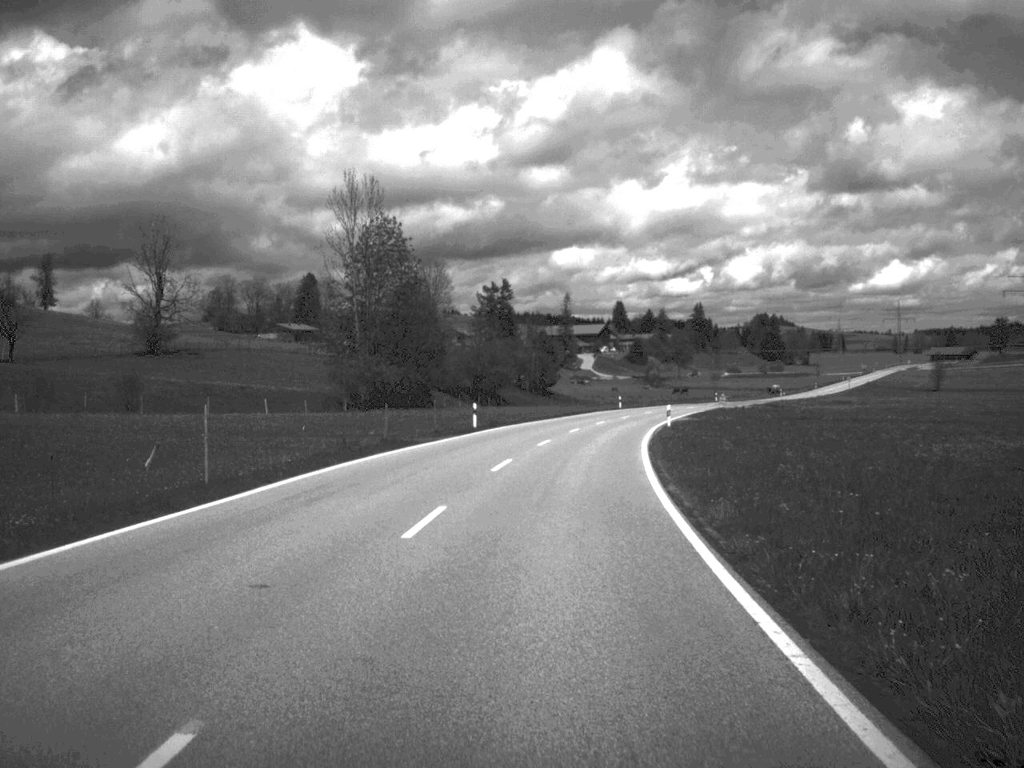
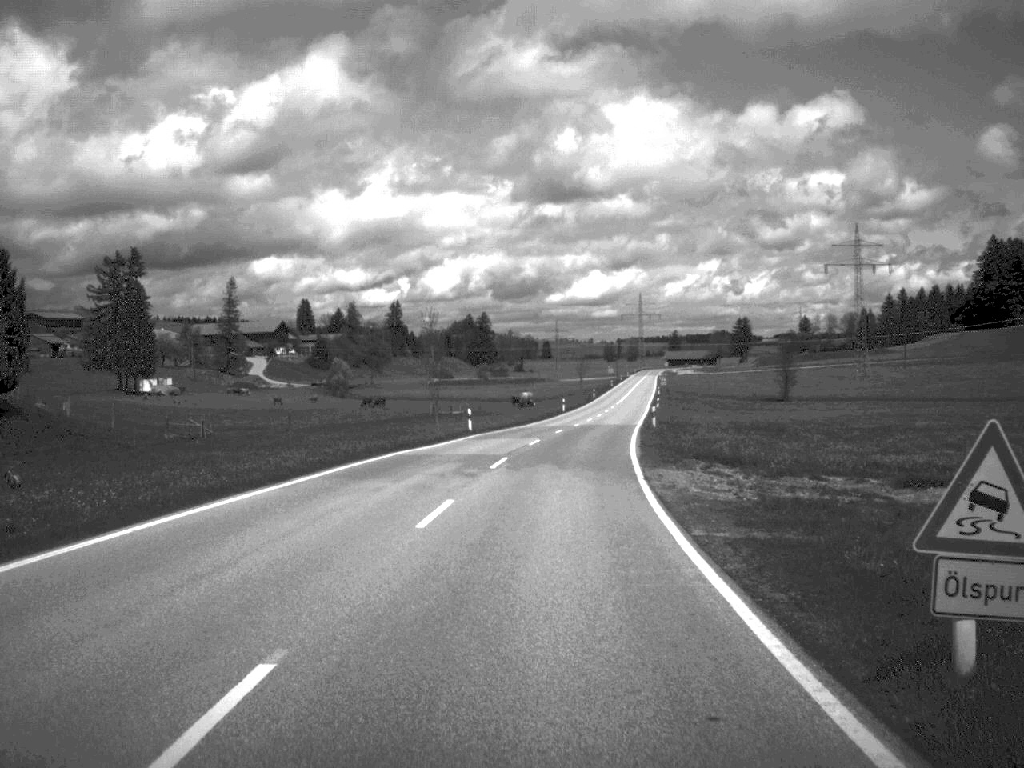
(+11.1, +91.6) m; +13°
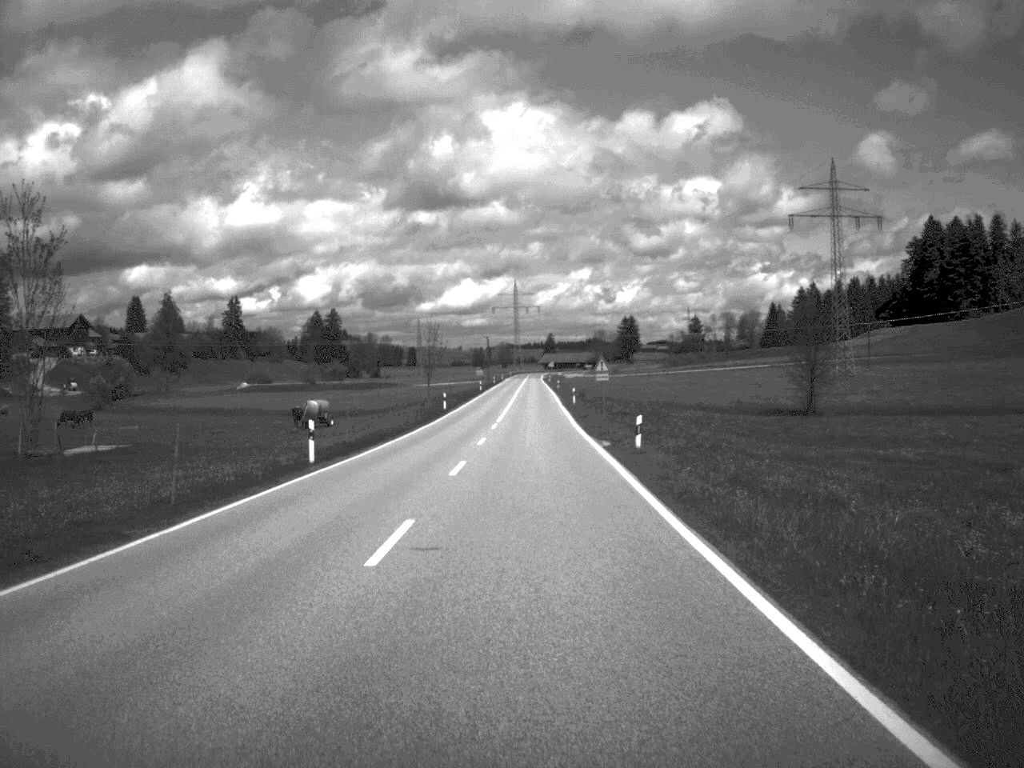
(+5.0, +74.5) m; +6°
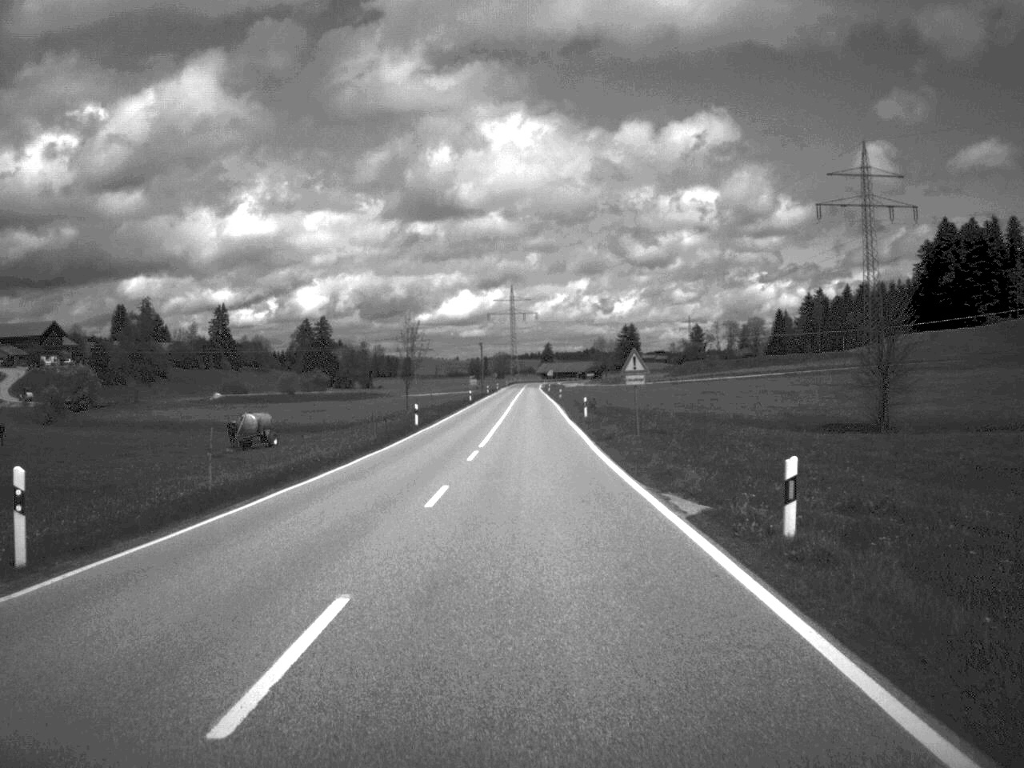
(0.0, +17.7) m; 0°
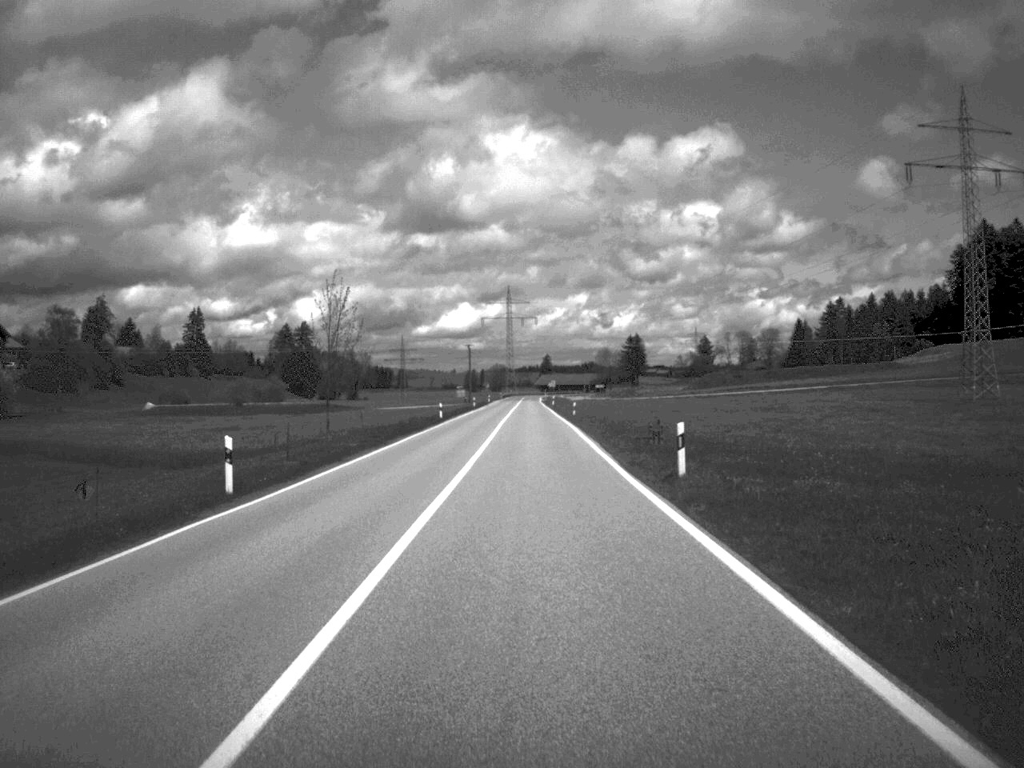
(0.0, +36.1) m; 0°
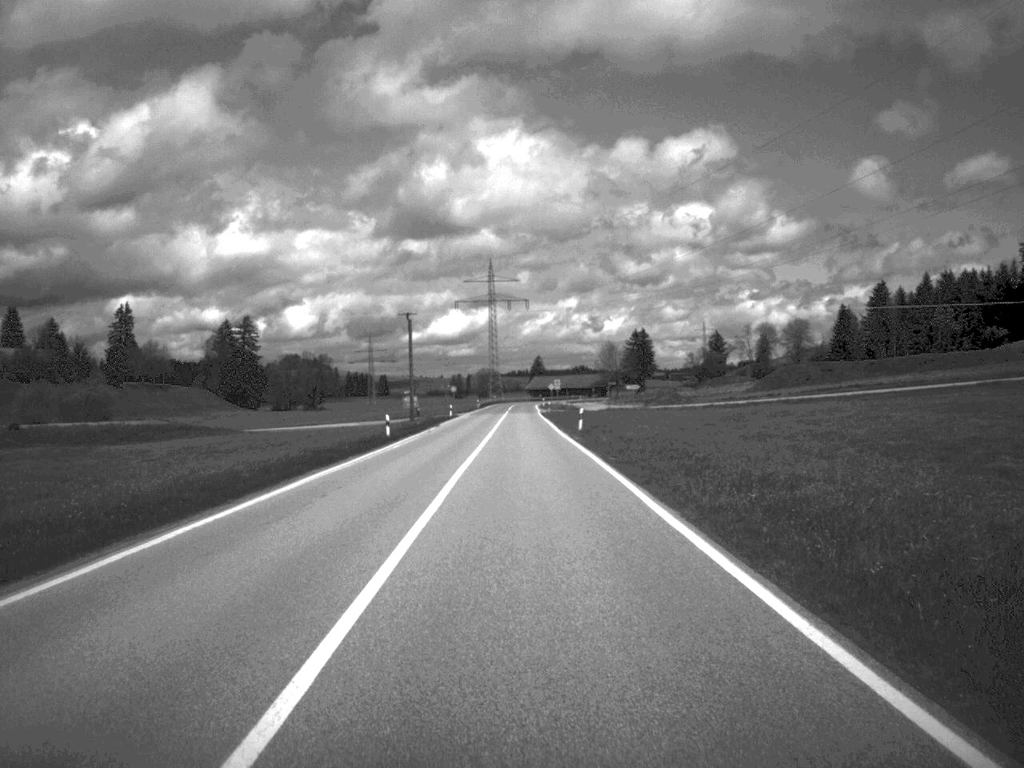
(0.0, +73.3) m; 0°
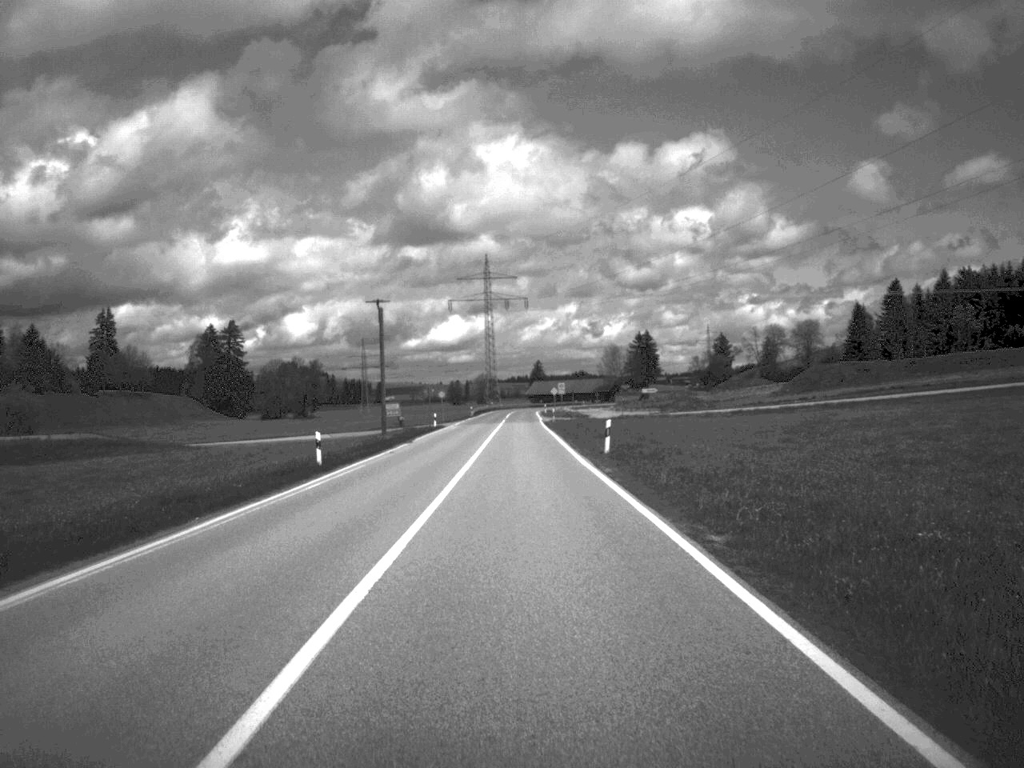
(0.0, +17.0) m; 0°
